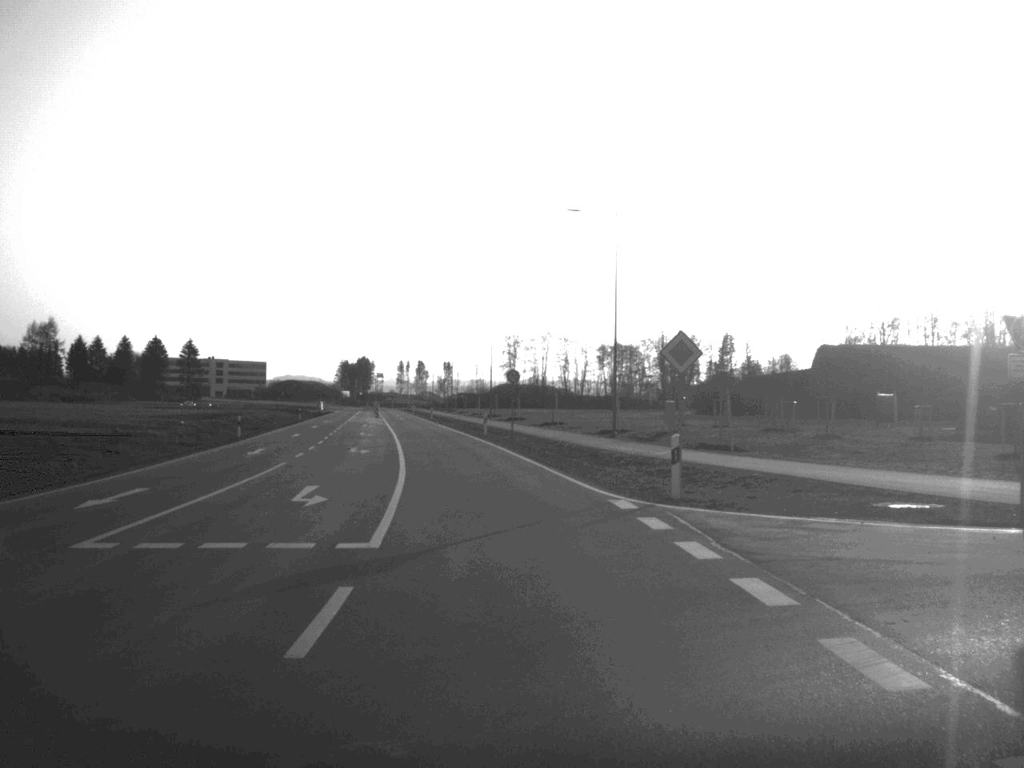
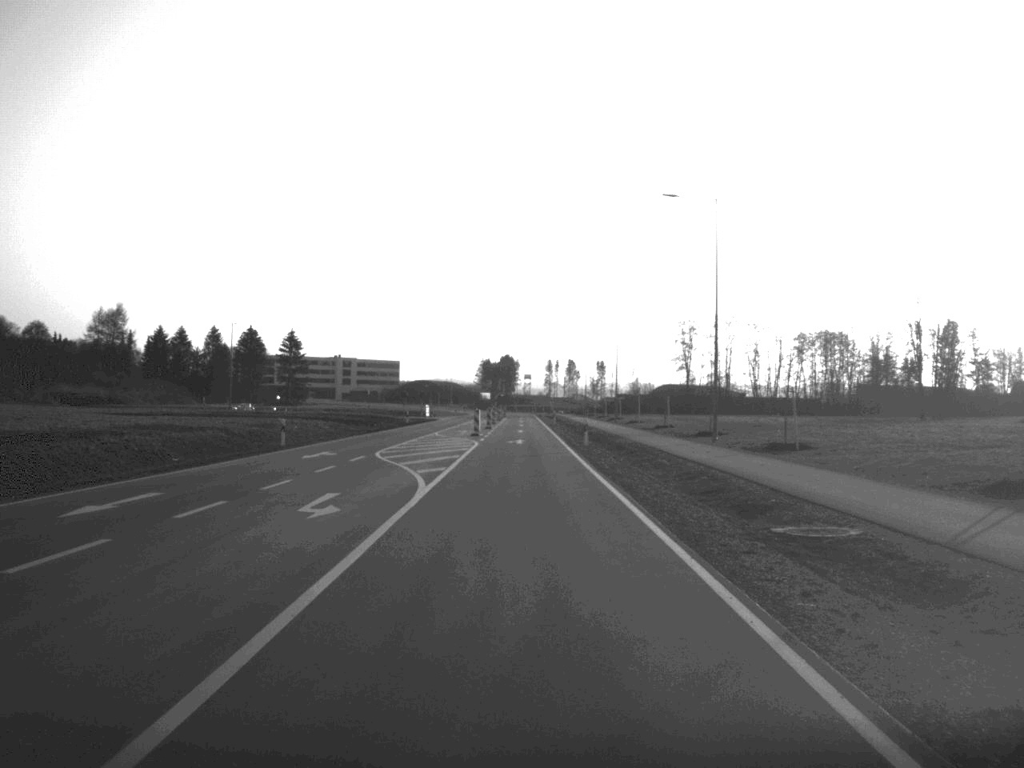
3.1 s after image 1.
(-4.5, +62.2) m; -7°
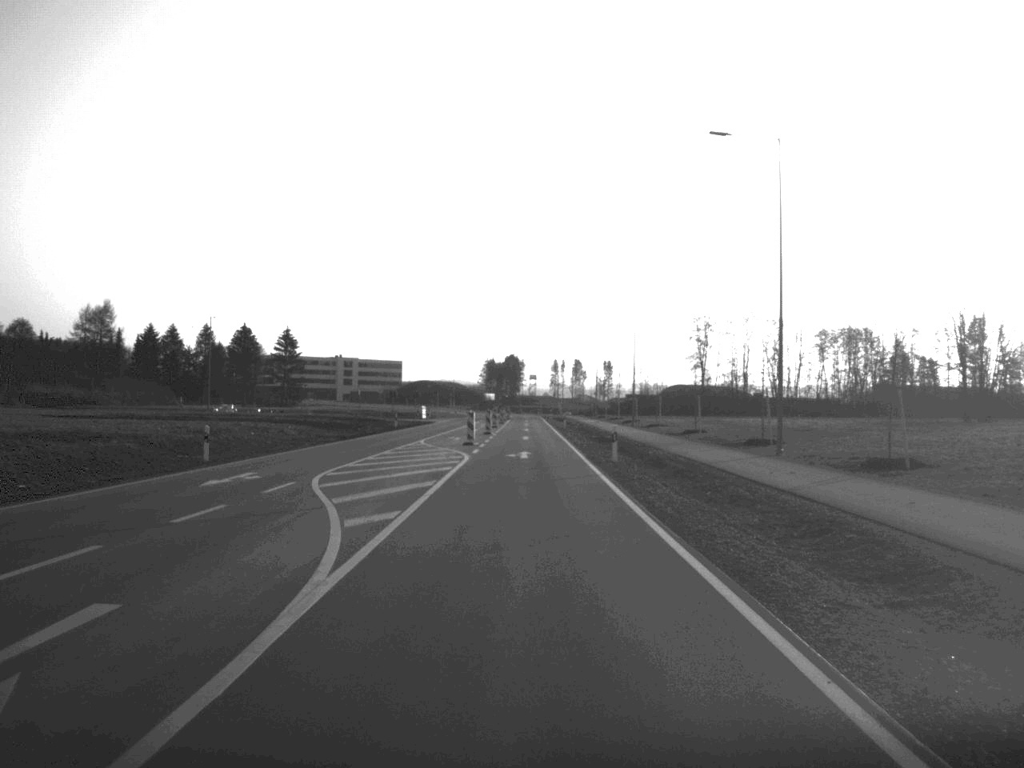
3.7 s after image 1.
(0.0, +12.5) m; 0°
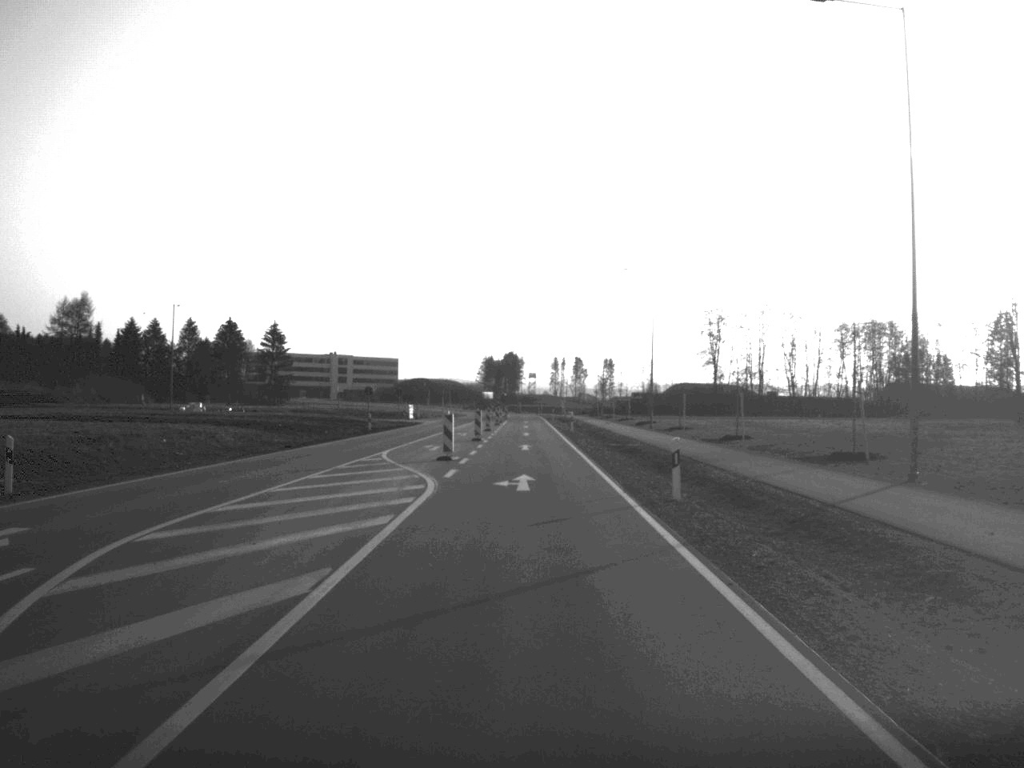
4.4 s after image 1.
(0.0, +14.2) m; 0°
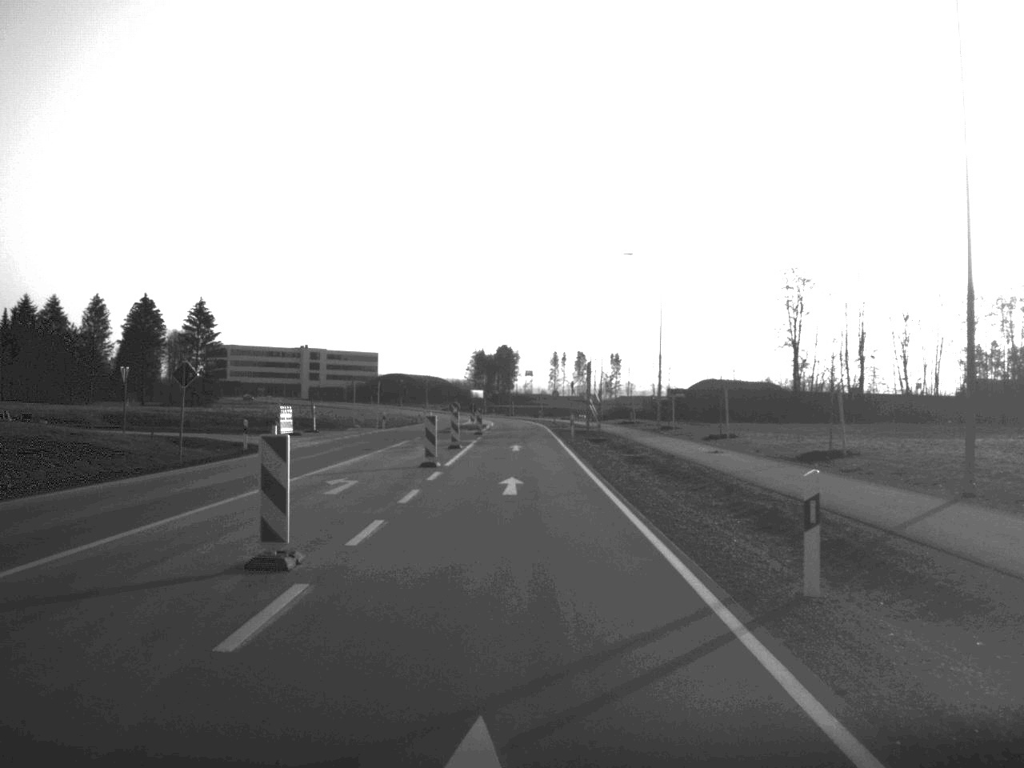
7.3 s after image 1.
(+0.3, +60.8) m; 0°
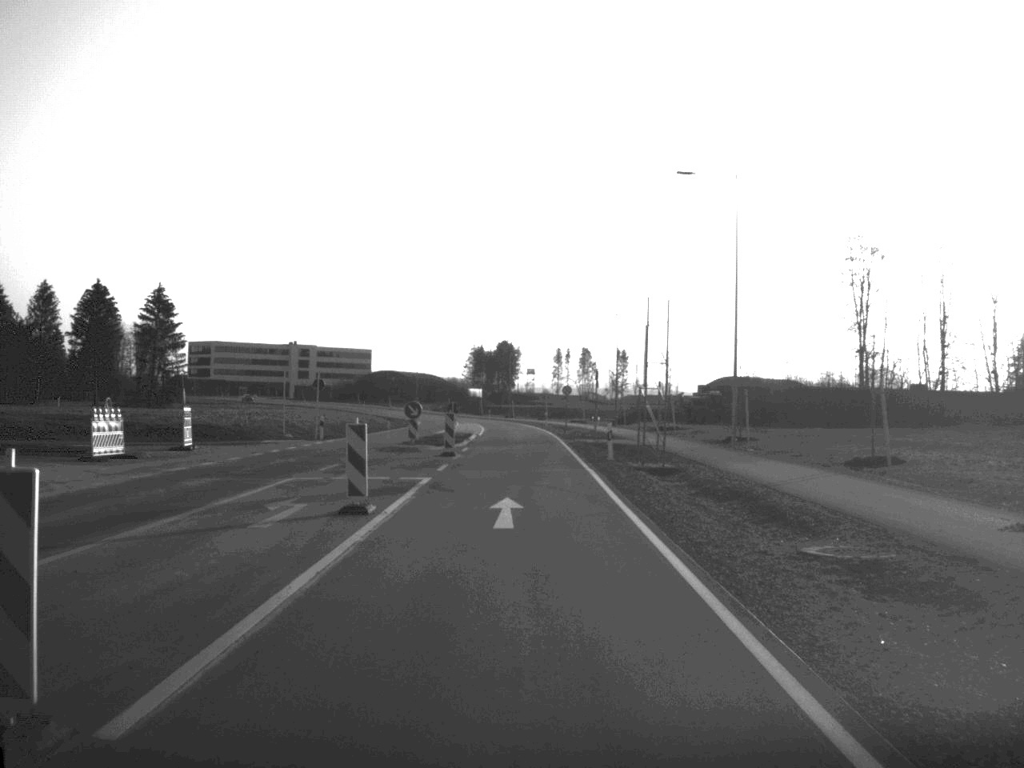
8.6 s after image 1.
(0.0, +26.1) m; 0°
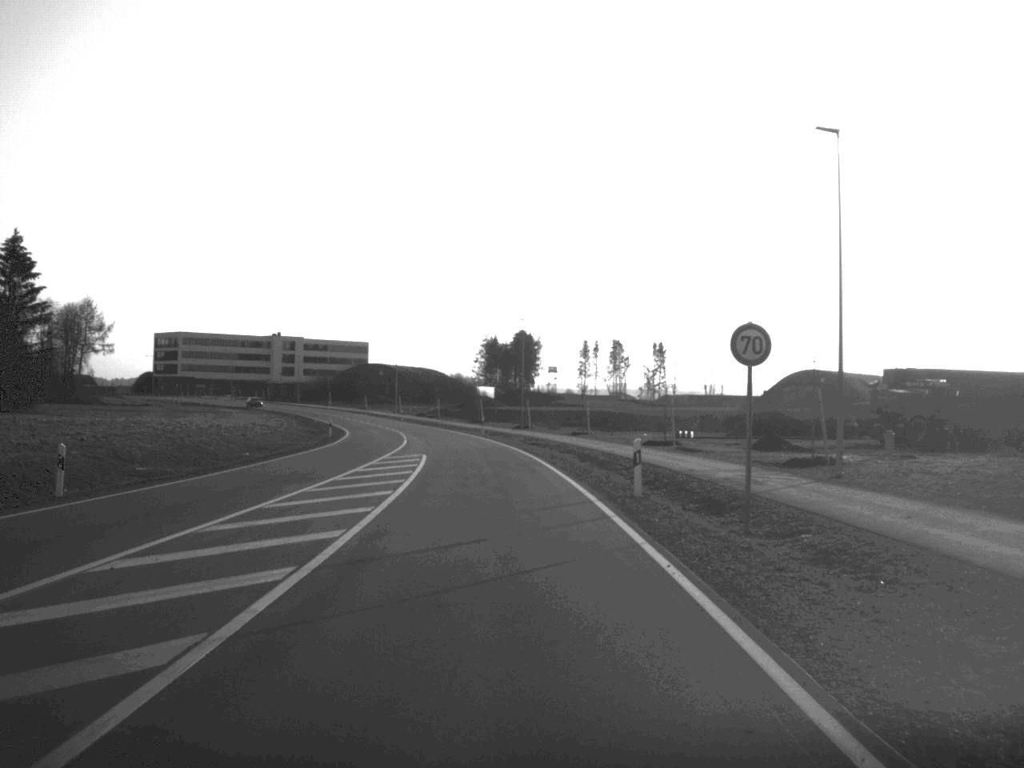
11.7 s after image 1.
(-0.1, +63.1) m; -1°
